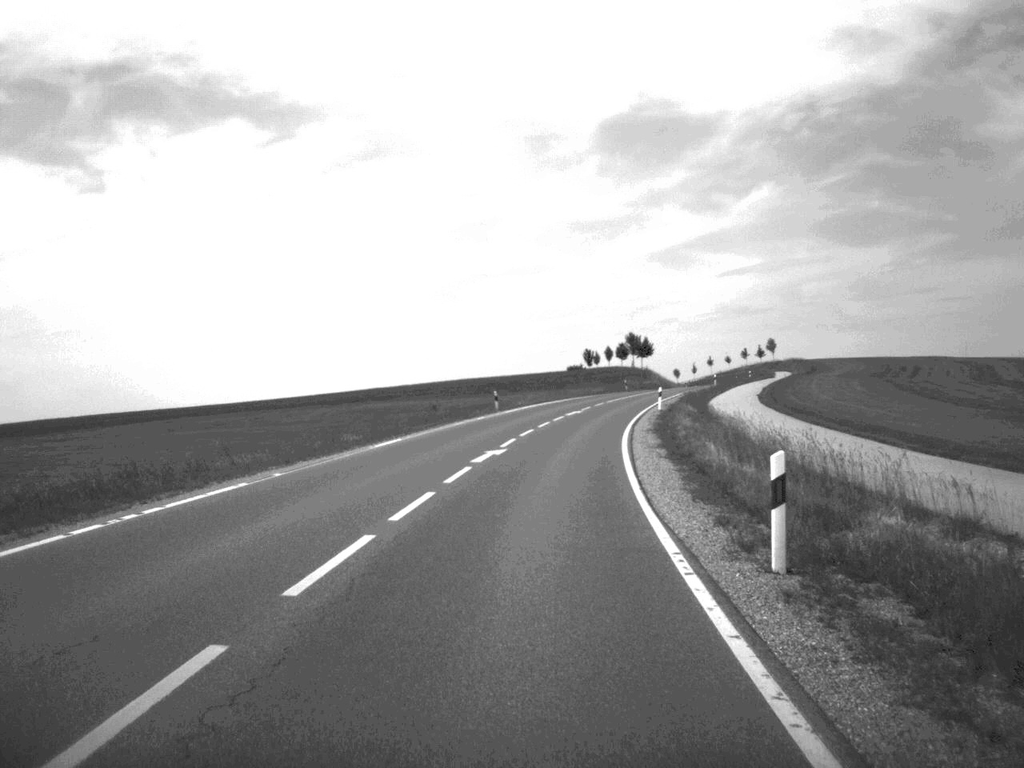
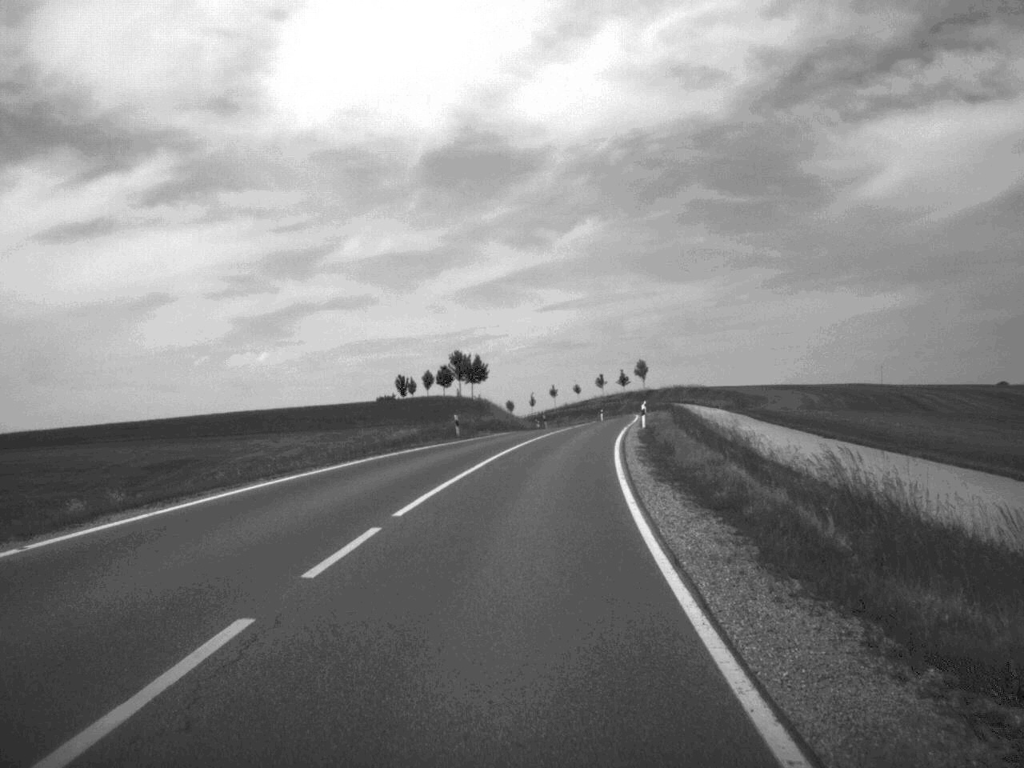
(+4.0, +55.9) m; +8°
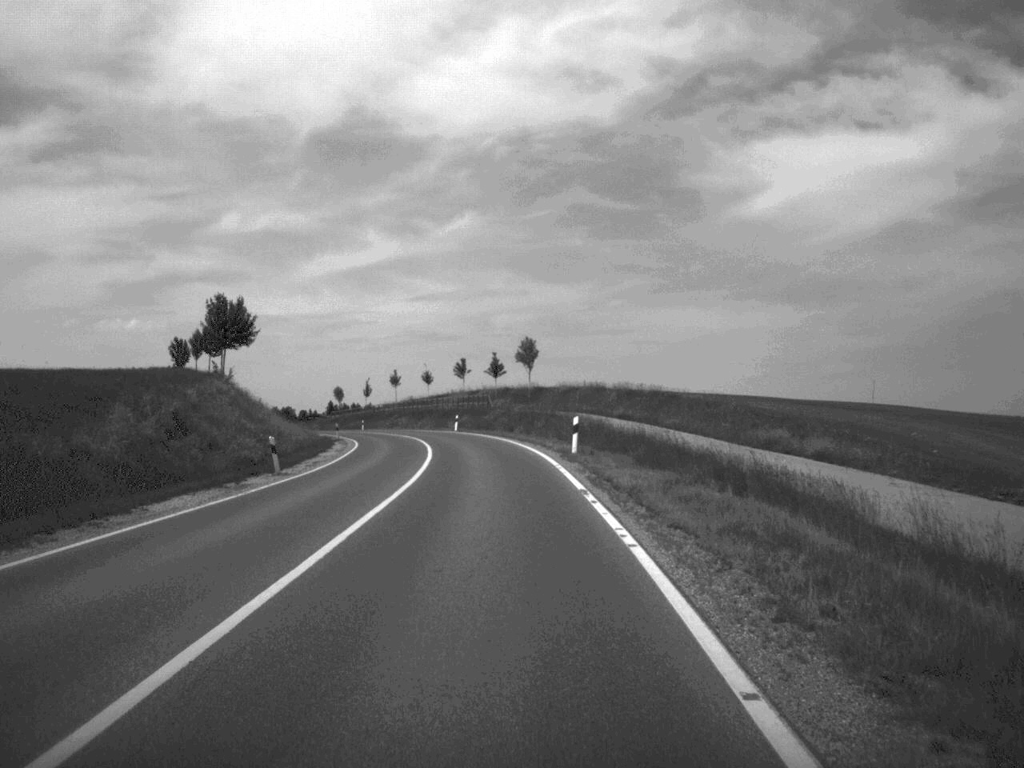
(+4.4, +67.0) m; +6°
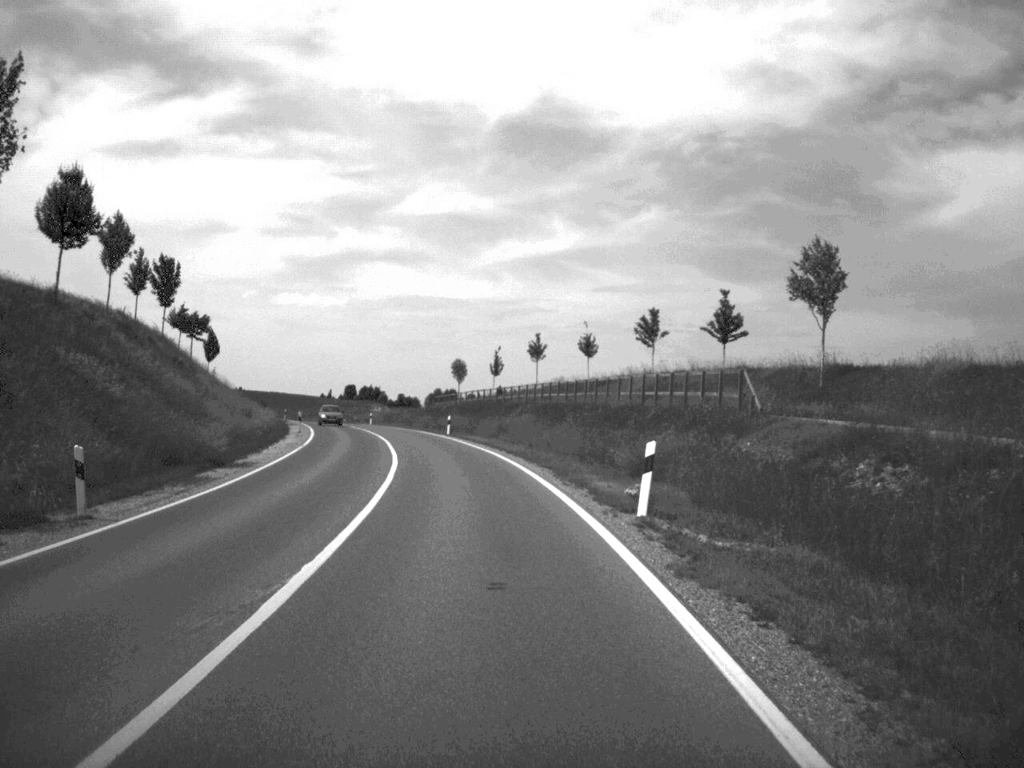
(-3.9, +65.8) m; -8°
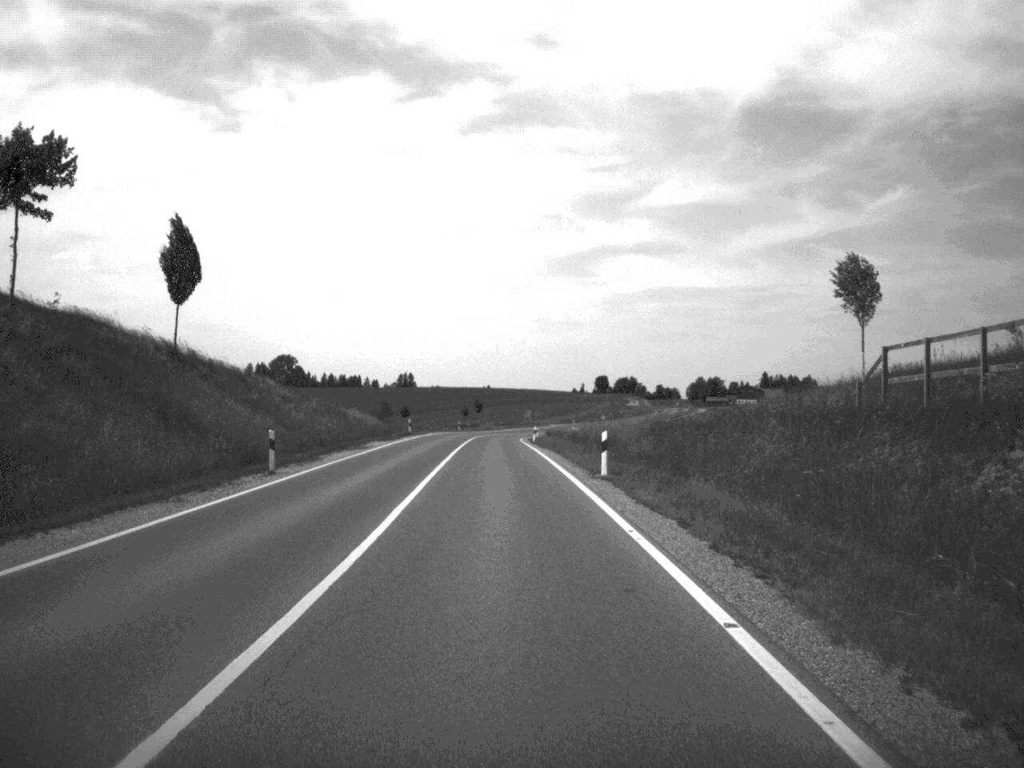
(-9.7, +85.5) m; -11°
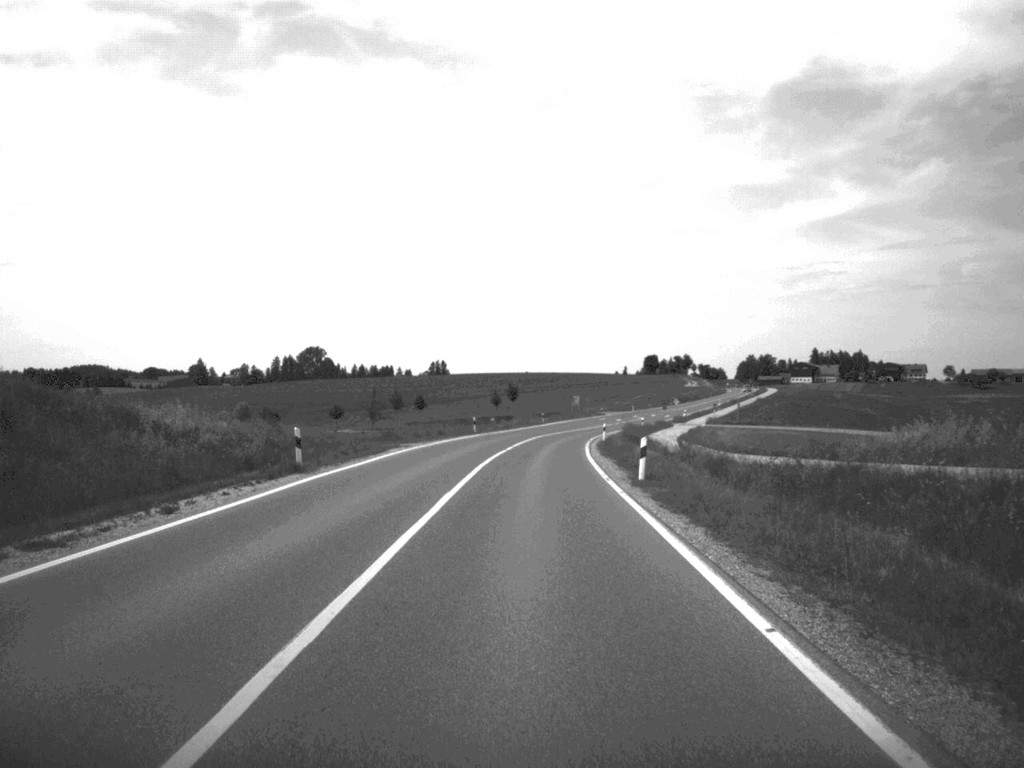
(-1.1, +50.4) m; -2°
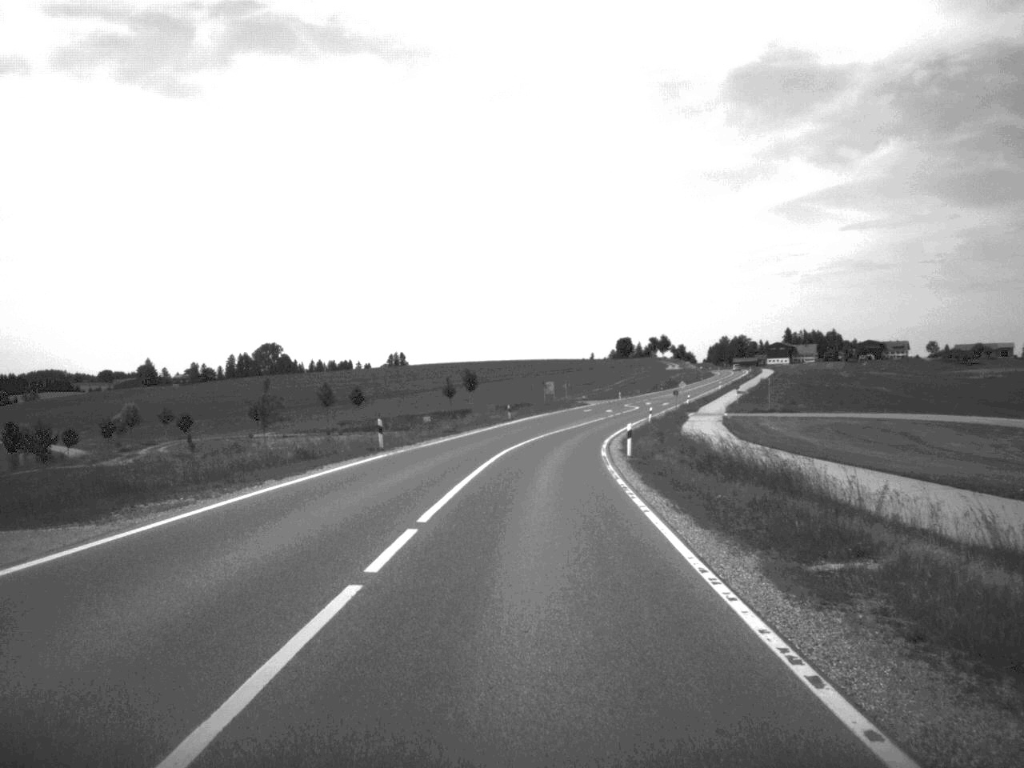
(+0.4, +37.0) m; +2°
